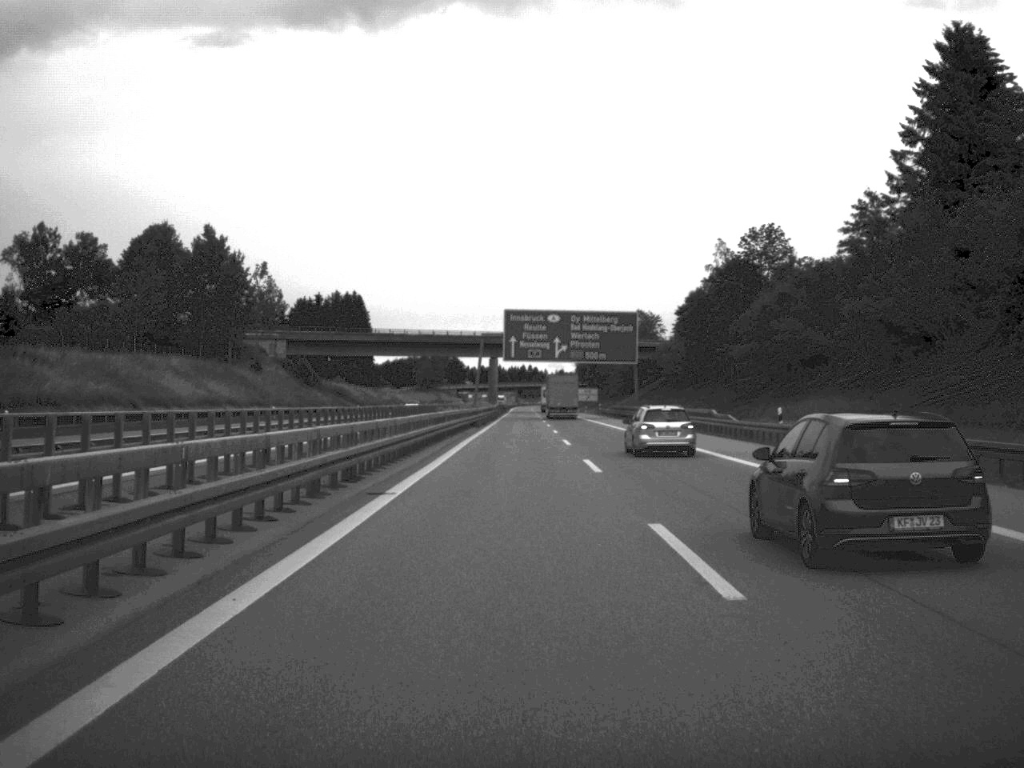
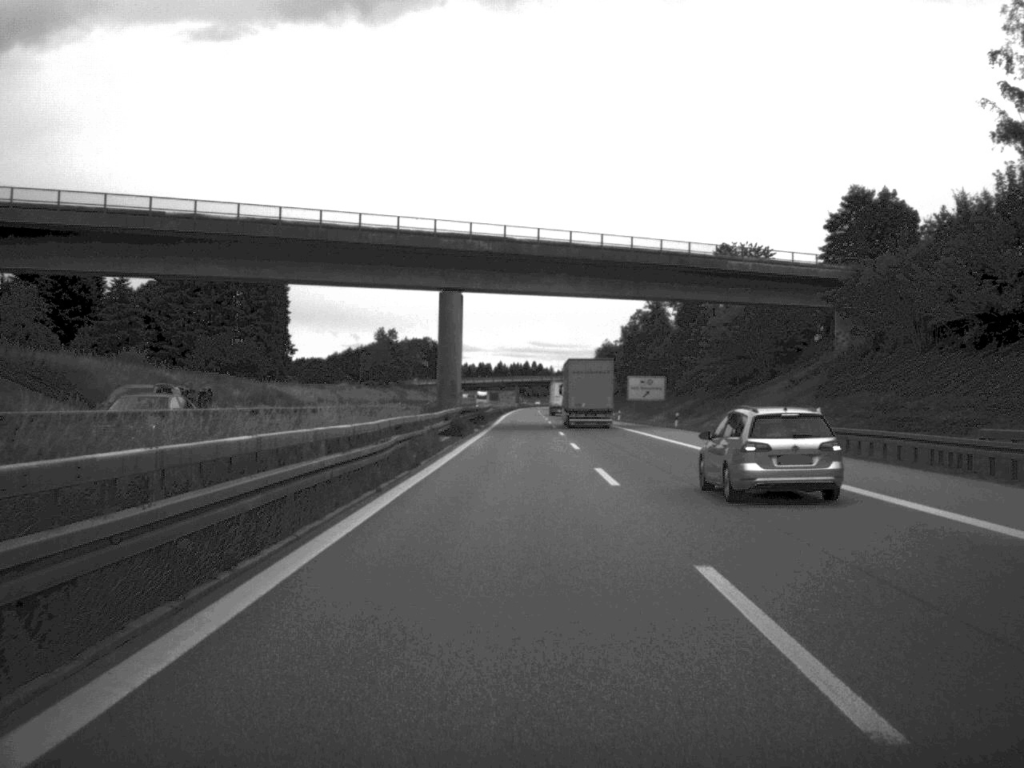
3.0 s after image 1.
(-0.2, +110.8) m; 0°
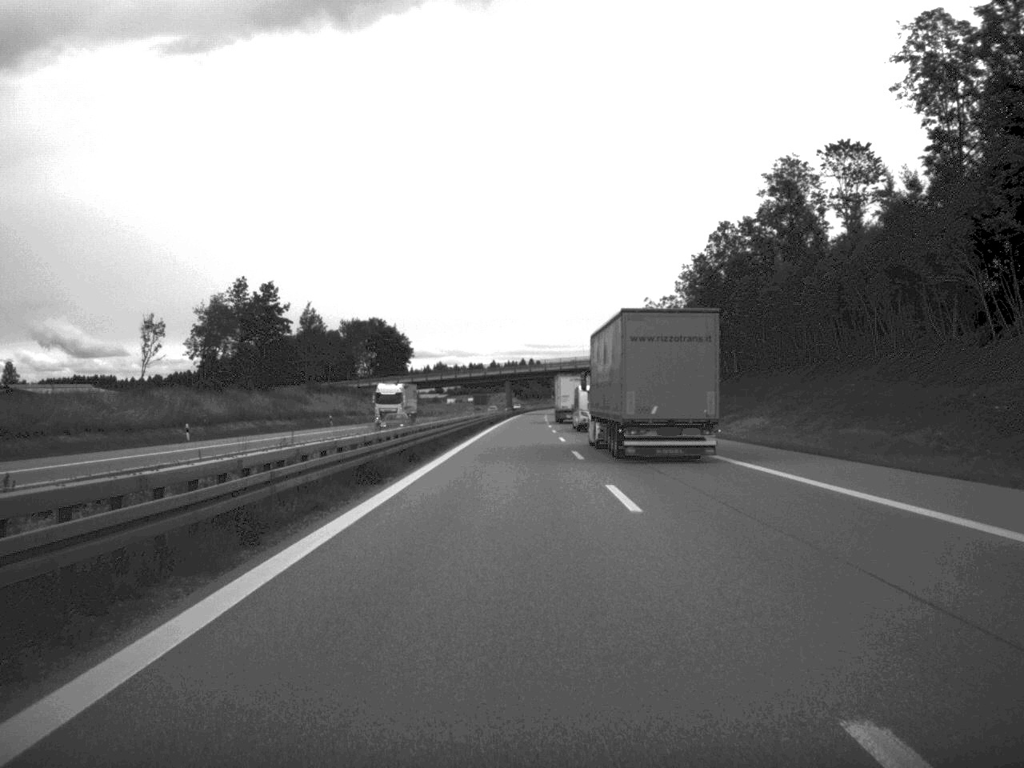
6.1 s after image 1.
(+0.3, +111.9) m; 0°
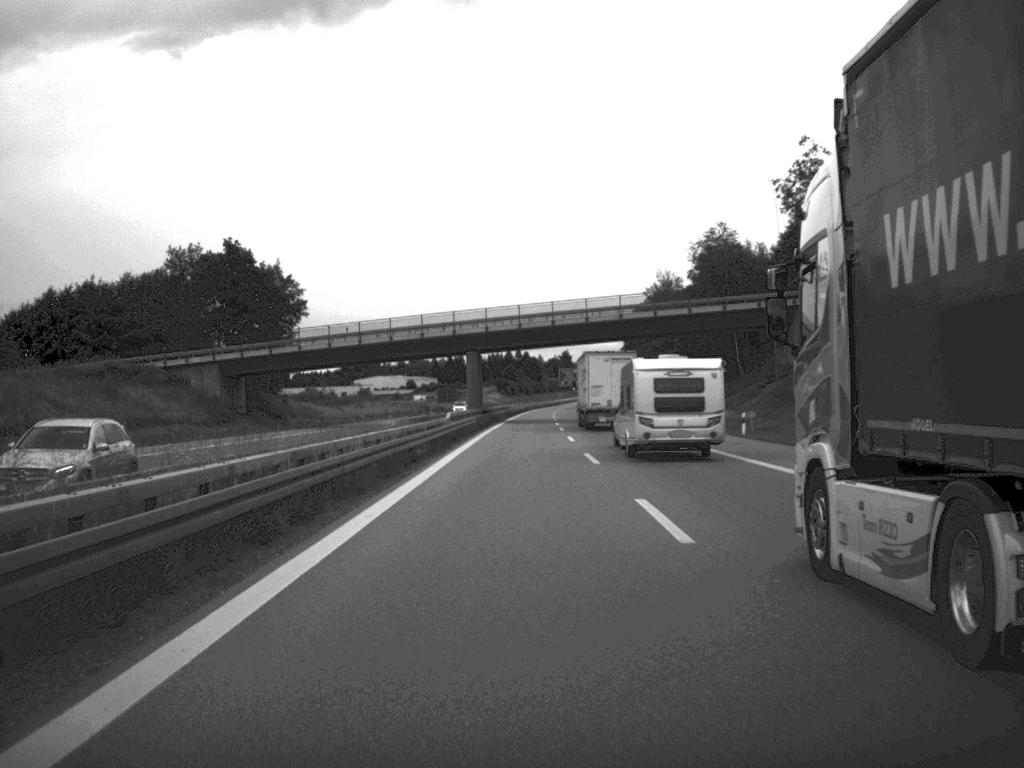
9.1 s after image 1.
(0.0, +110.3) m; 0°
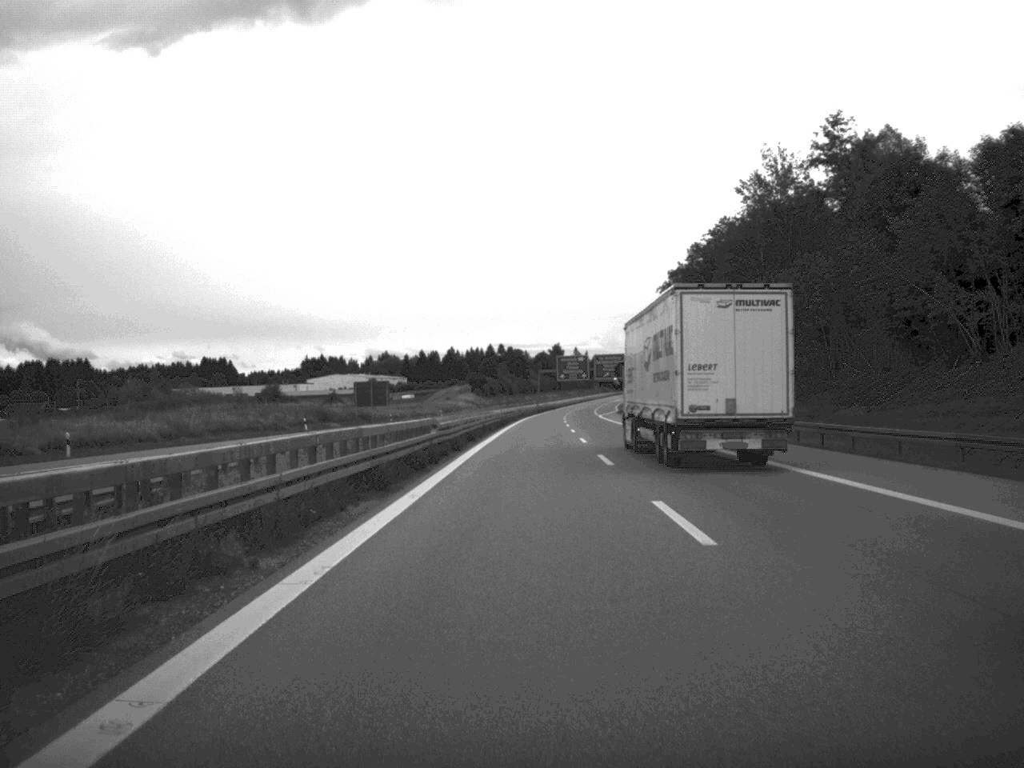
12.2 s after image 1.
(+0.4, +106.6) m; +1°
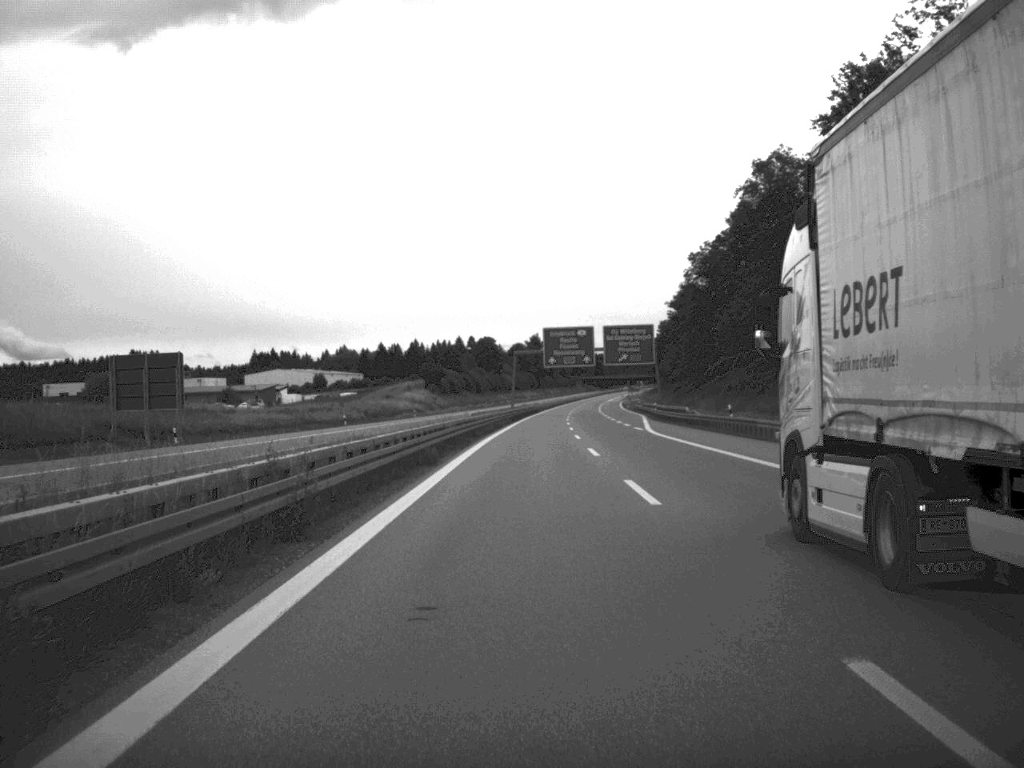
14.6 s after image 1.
(+0.8, +83.0) m; +1°
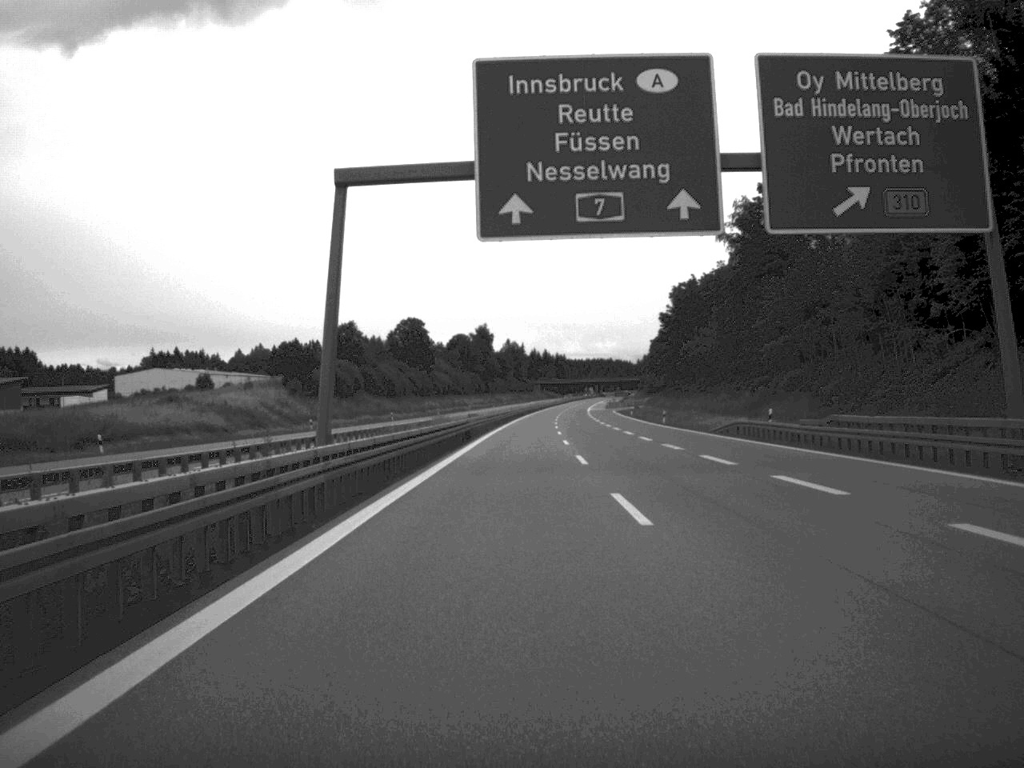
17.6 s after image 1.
(+1.9, +109.1) m; +2°
